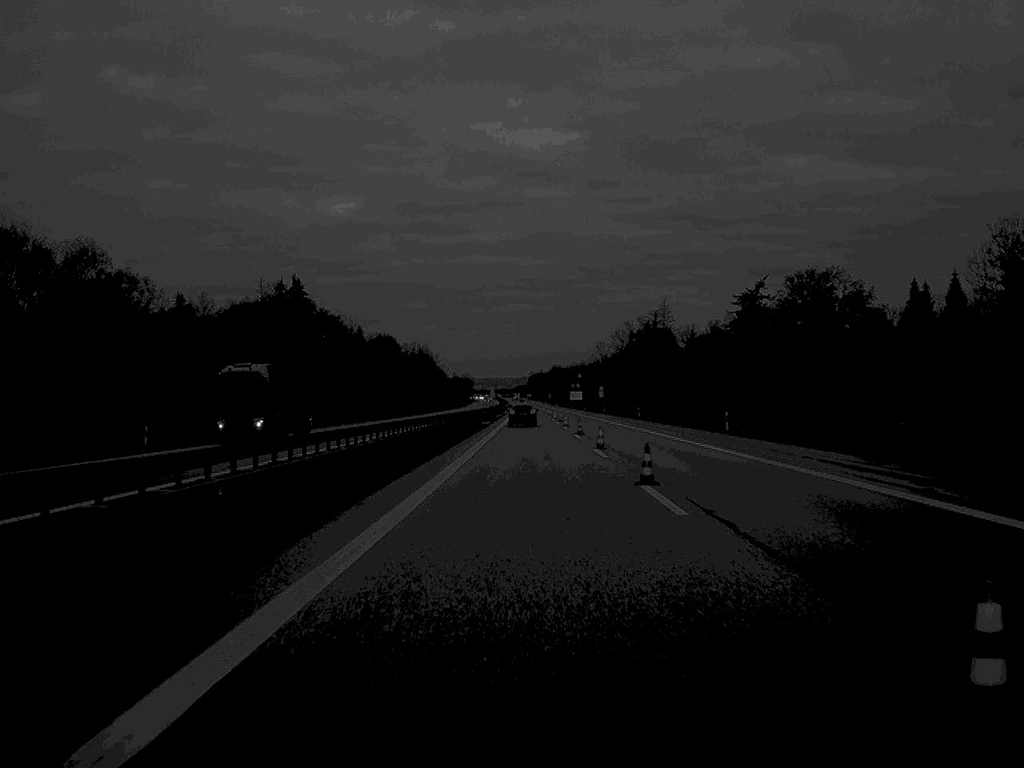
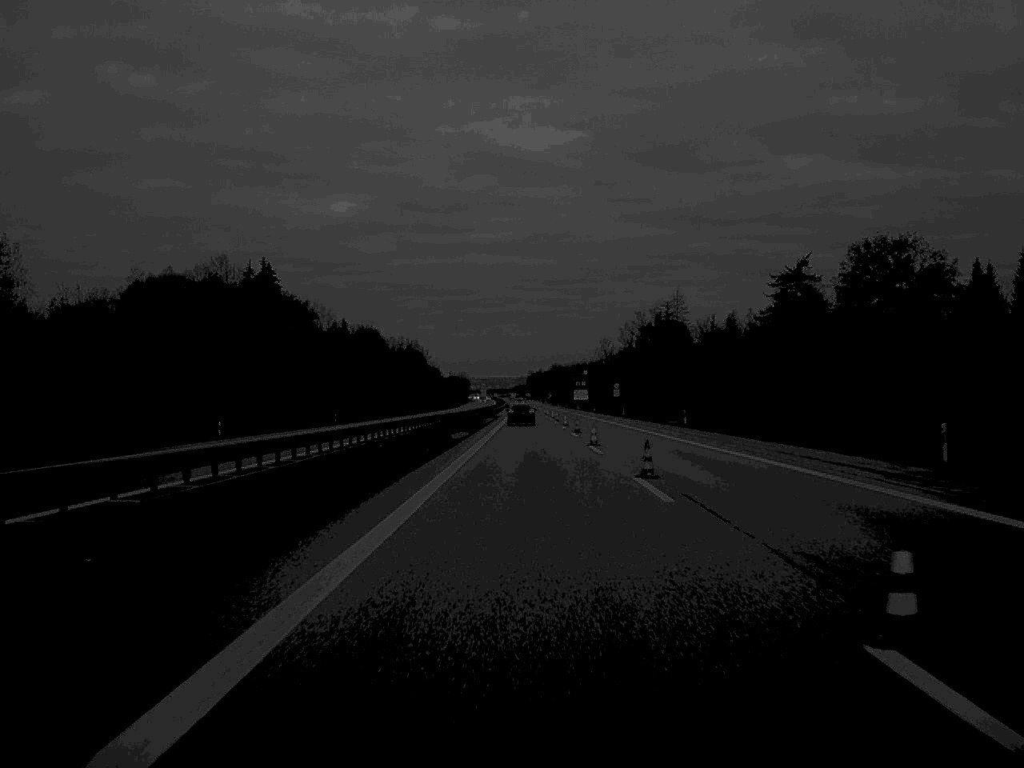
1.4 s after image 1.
(0.0, +33.7) m; 0°
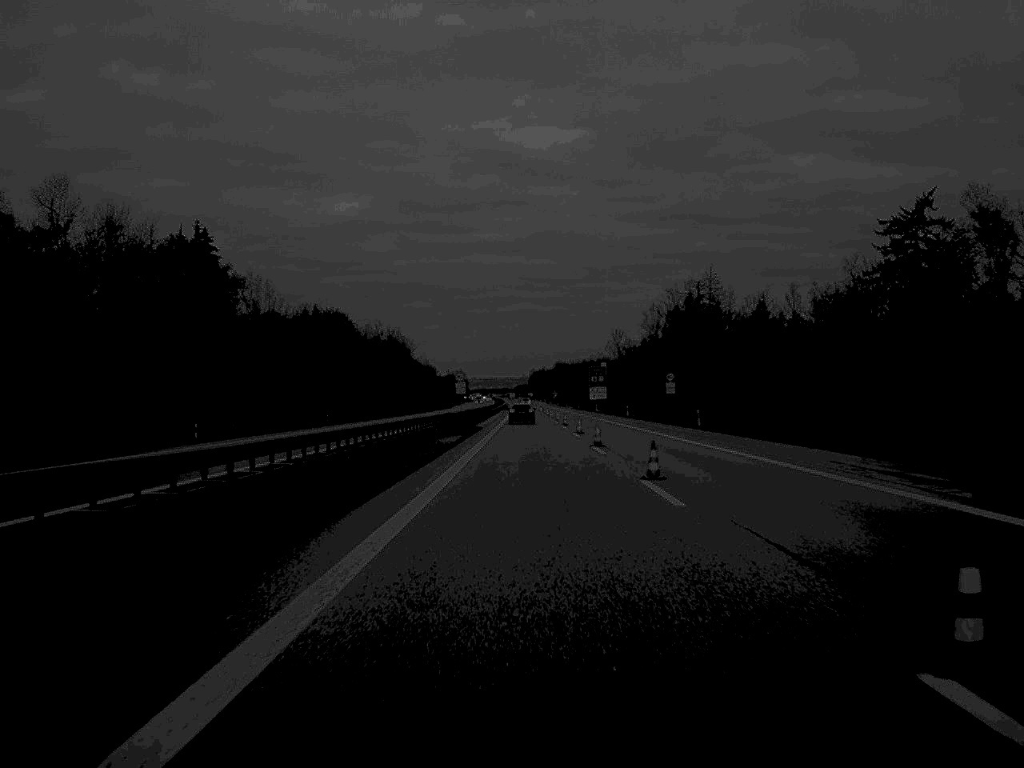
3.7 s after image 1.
(0.0, +54.5) m; 0°
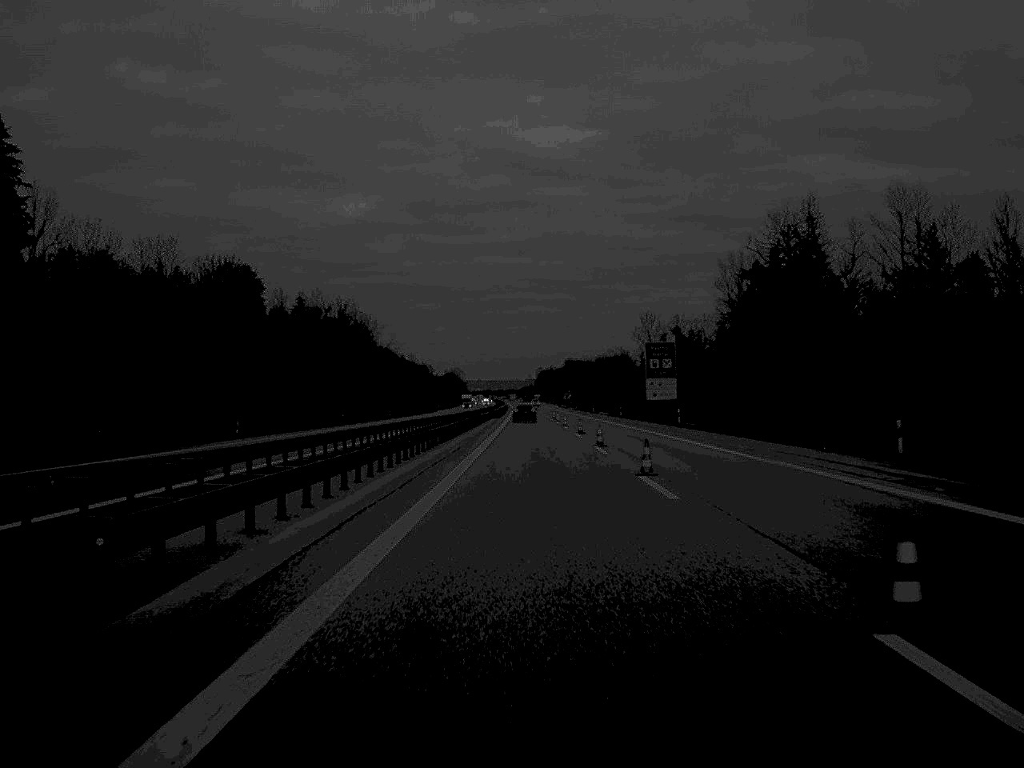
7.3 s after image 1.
(-0.2, +88.2) m; 0°
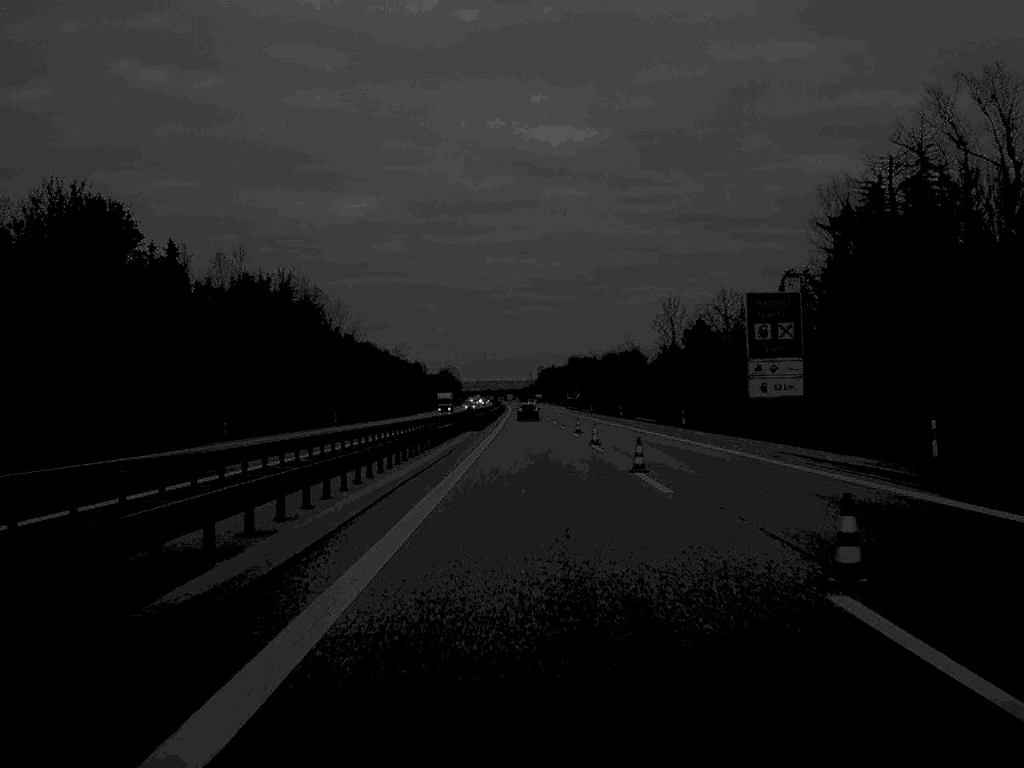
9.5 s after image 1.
(0.0, +52.1) m; 0°
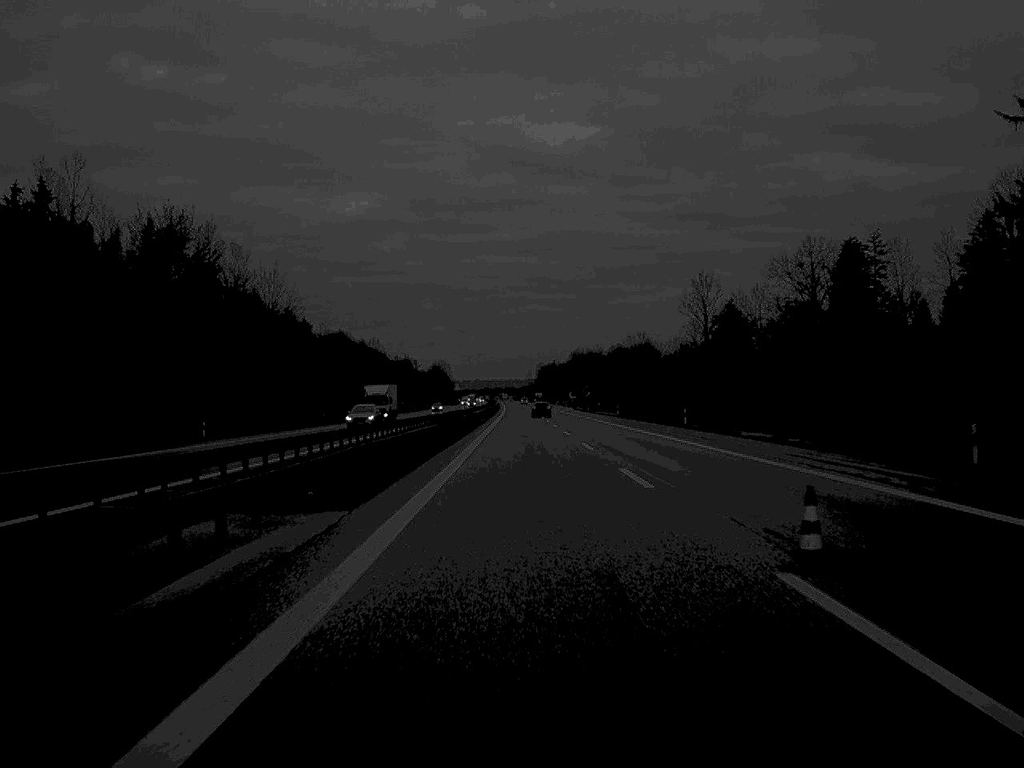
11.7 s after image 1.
(0.0, +52.8) m; 0°
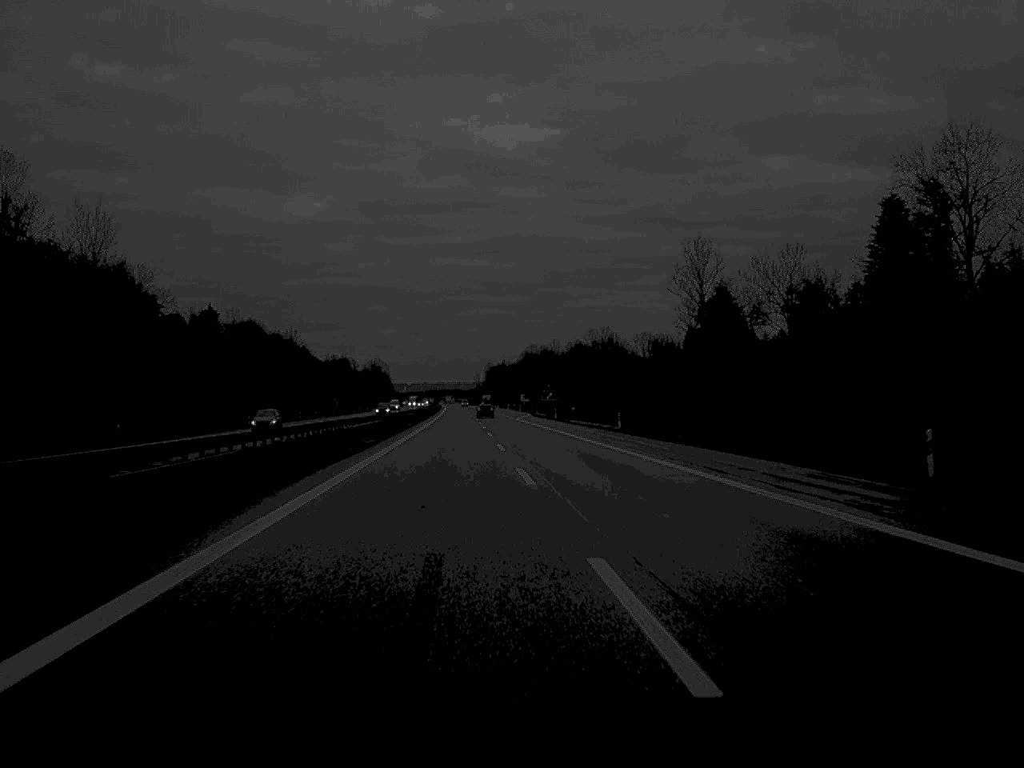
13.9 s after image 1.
(+0.7, +52.1) m; +2°
